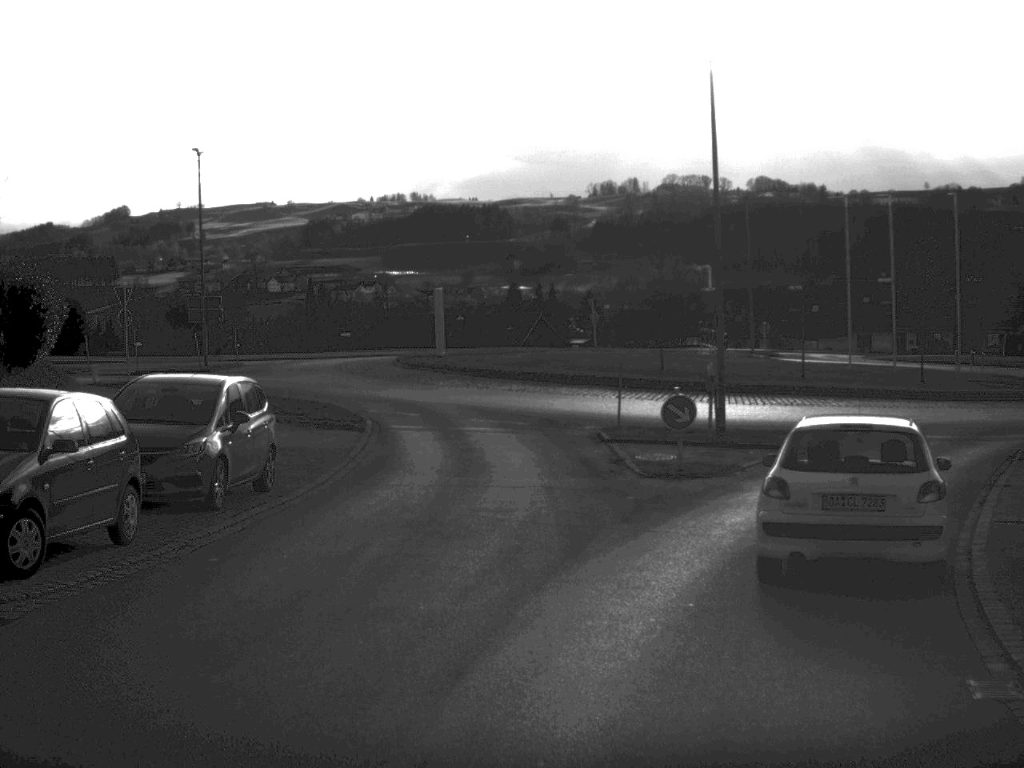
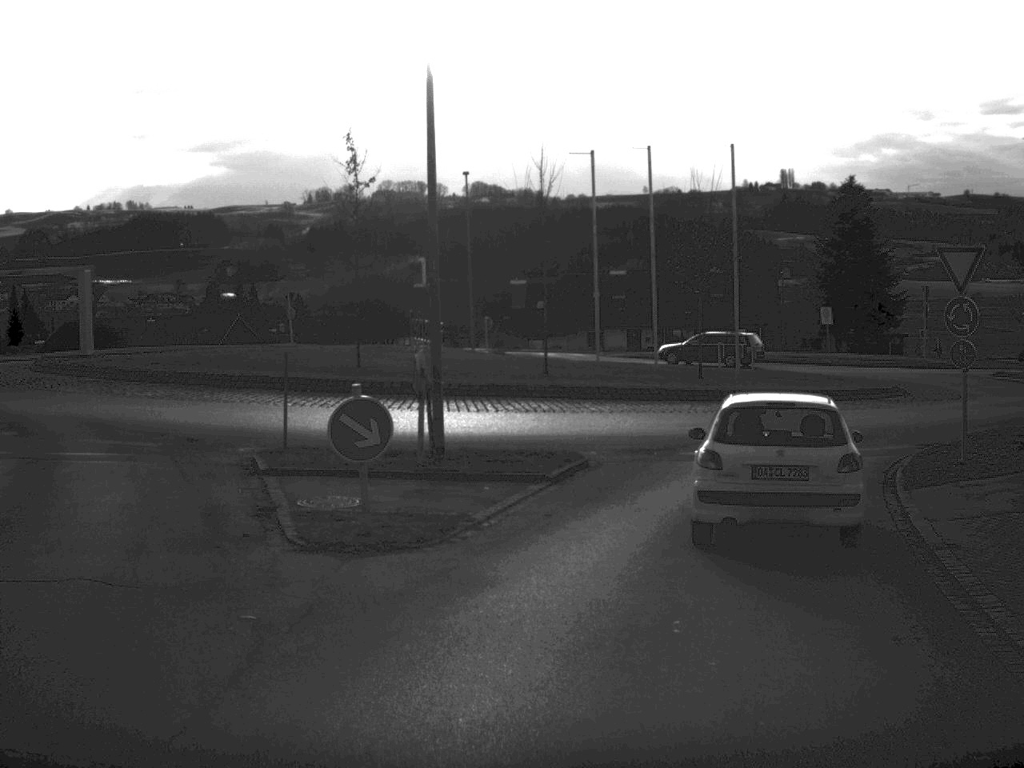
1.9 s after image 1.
(+1.0, +9.4) m; +13°
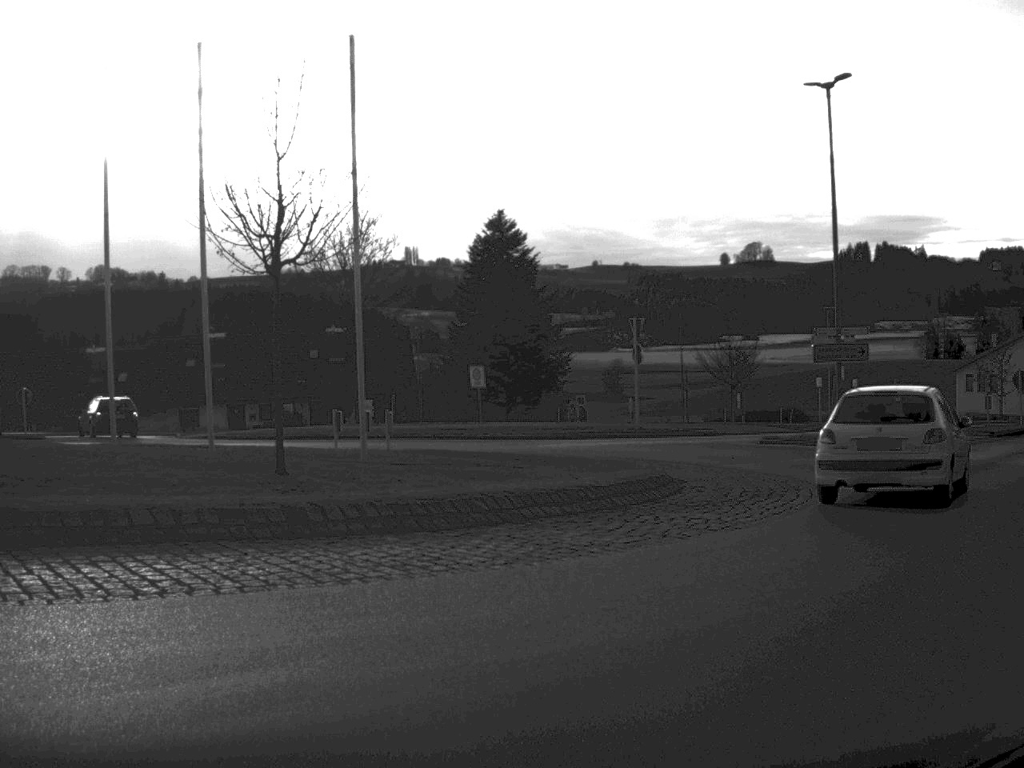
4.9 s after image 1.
(+2.3, +17.3) m; +17°
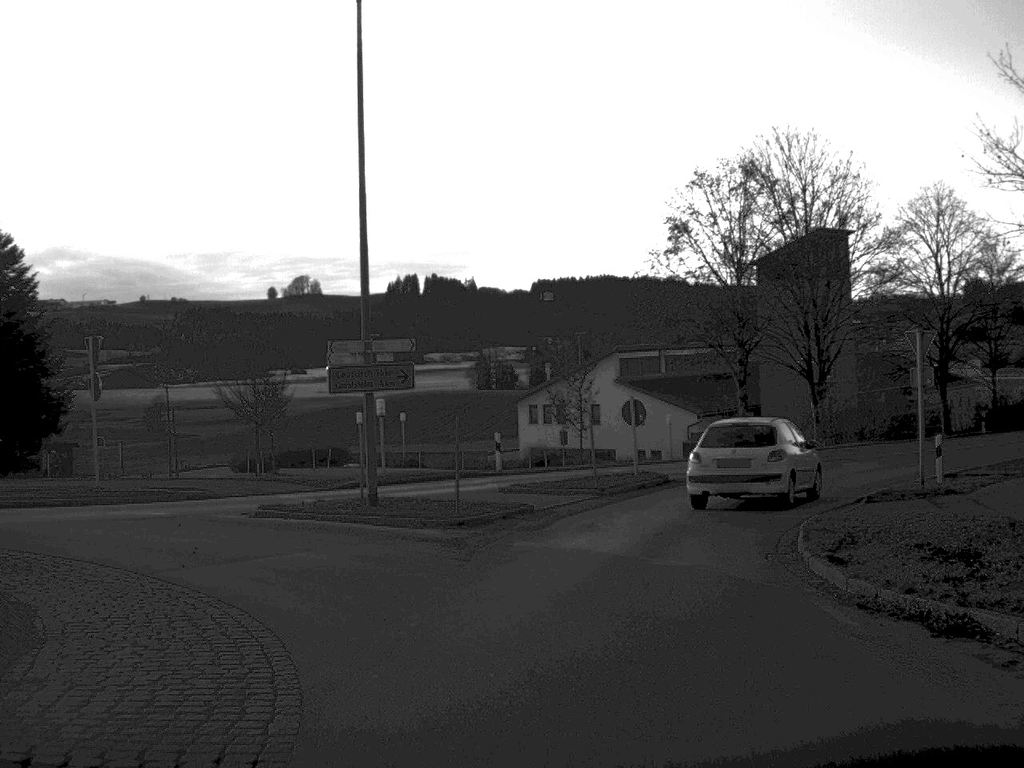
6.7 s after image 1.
(+2.3, +10.5) m; +20°
